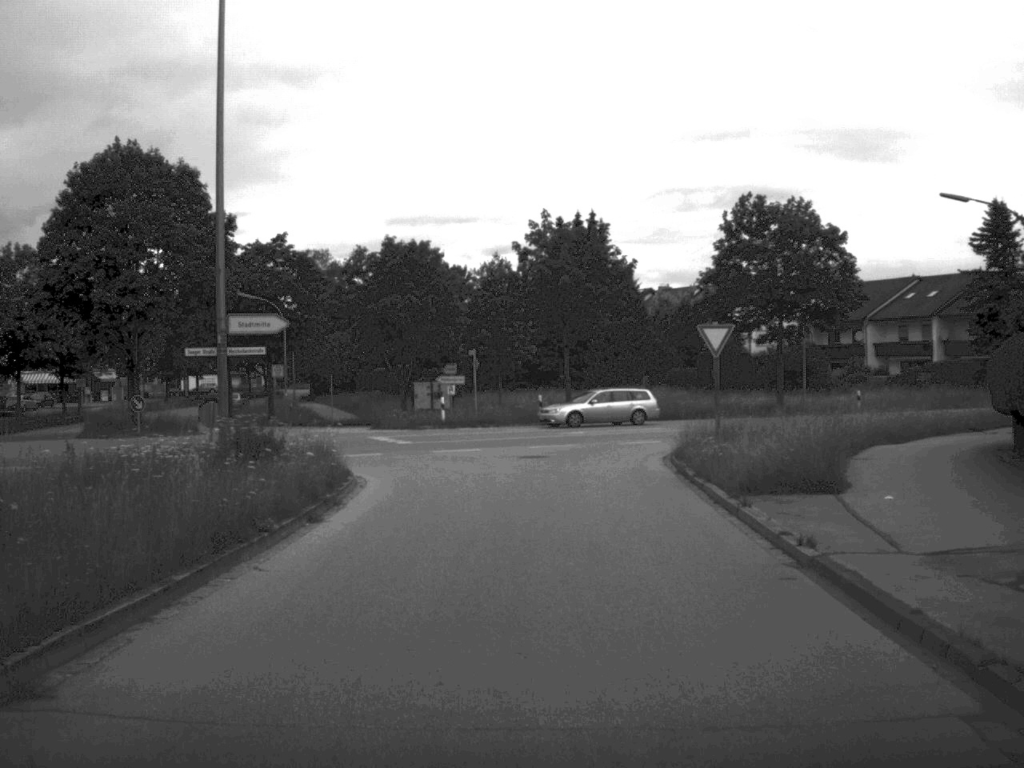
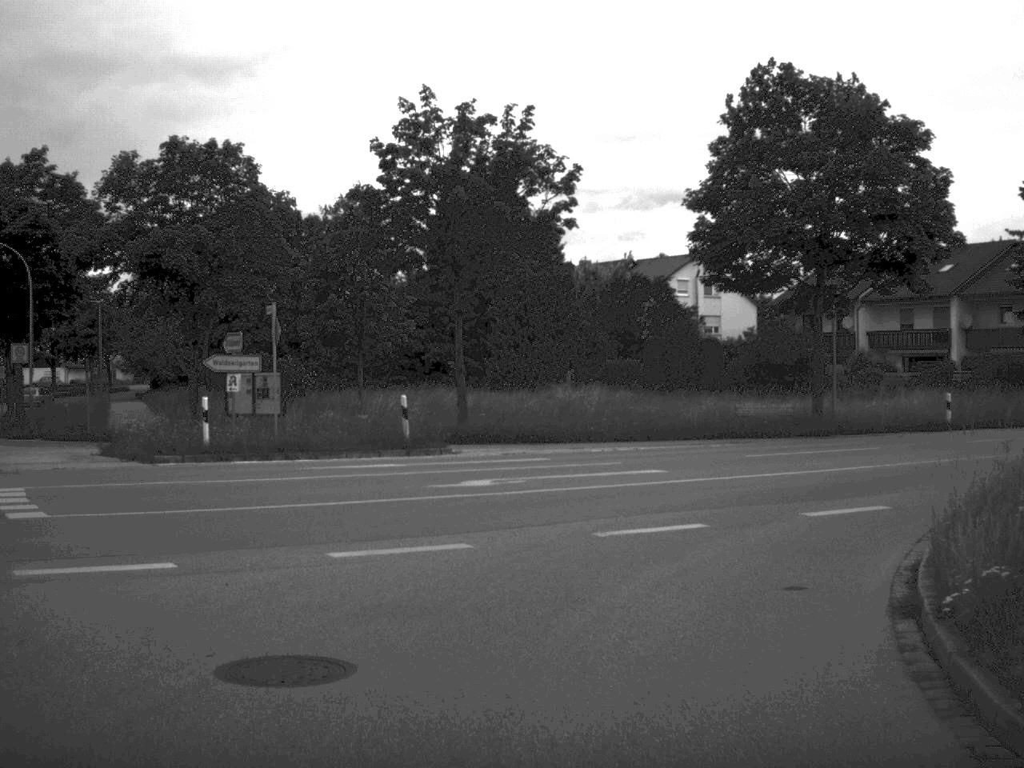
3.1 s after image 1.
(+0.8, +24.4) m; +4°
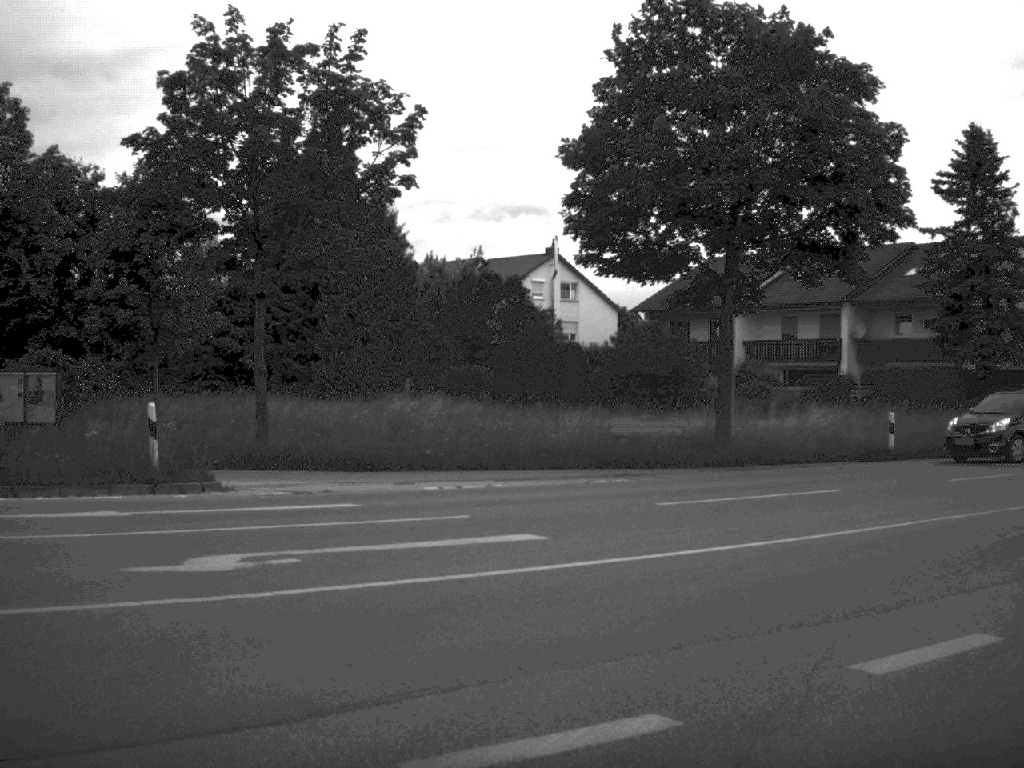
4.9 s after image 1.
(+0.4, +8.2) m; +7°
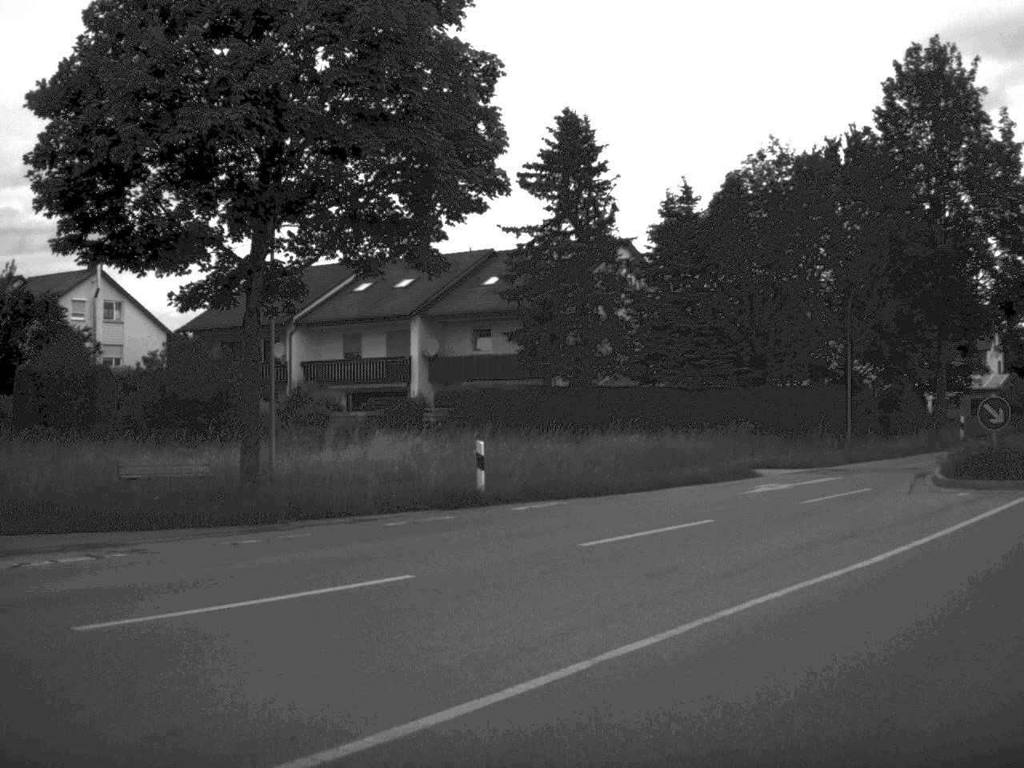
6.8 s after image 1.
(+1.2, +7.2) m; +19°
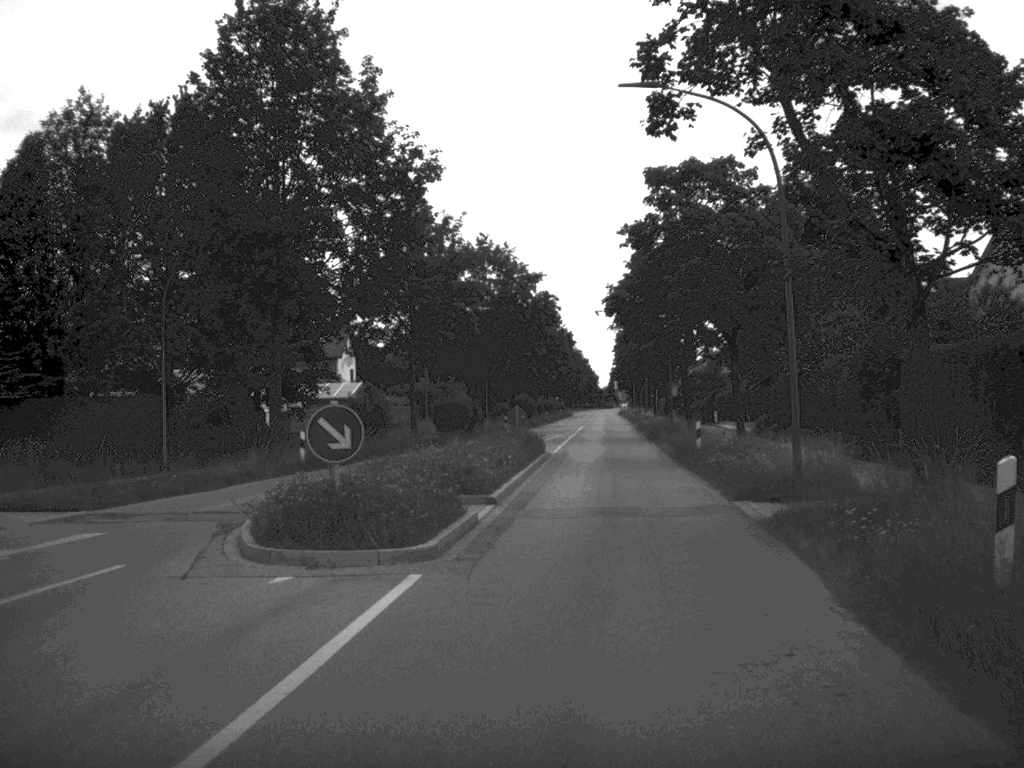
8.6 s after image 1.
(+2.6, +8.8) m; +29°
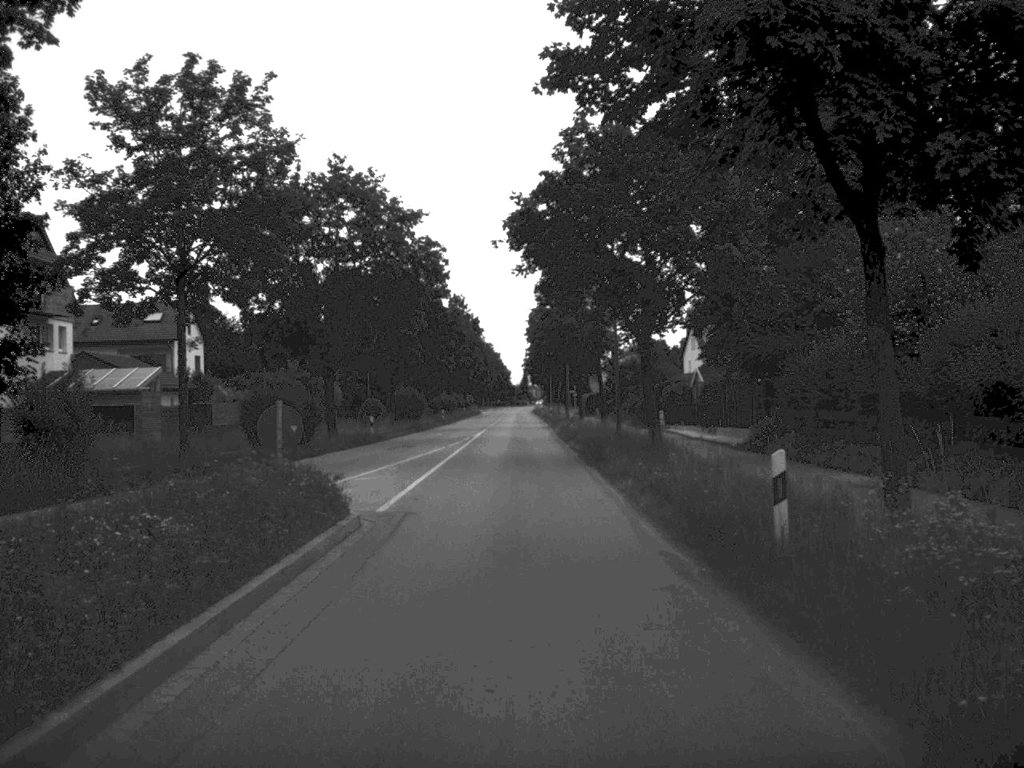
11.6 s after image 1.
(+1.5, +23.6) m; +3°
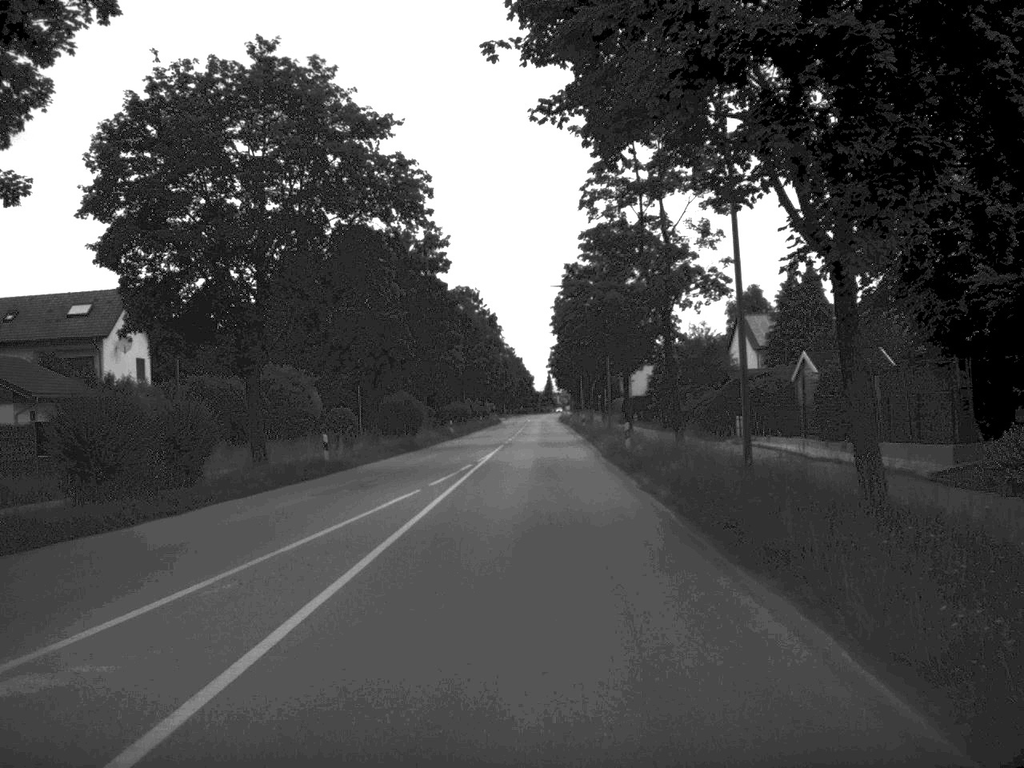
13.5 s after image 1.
(-0.2, +18.9) m; -1°
